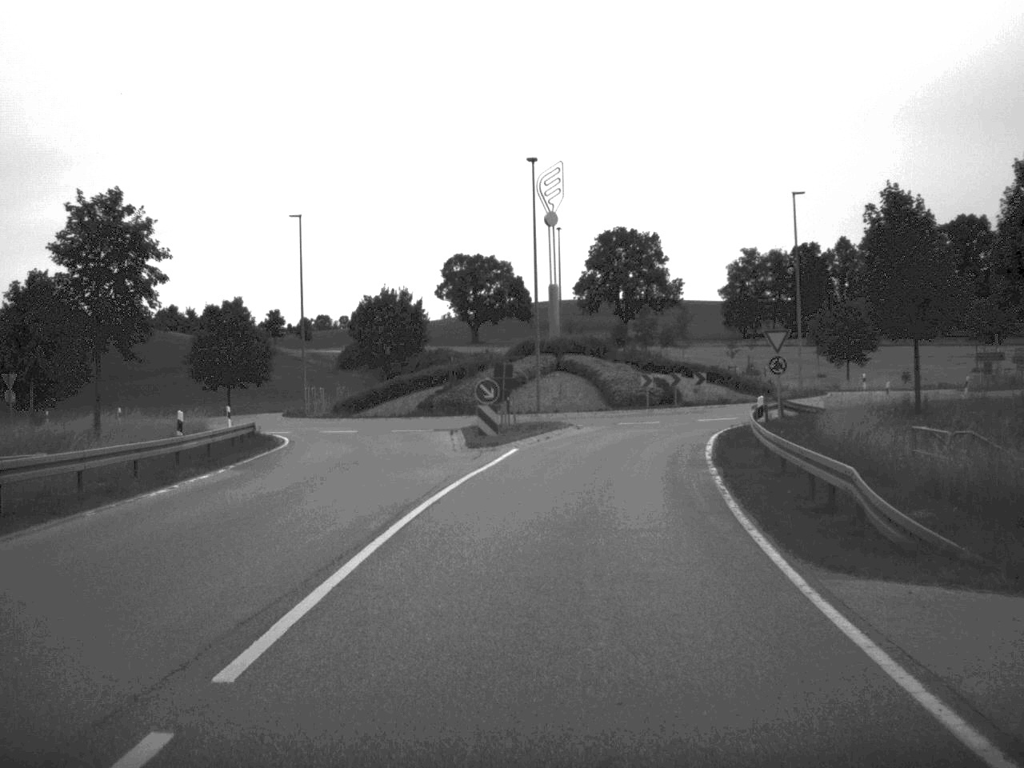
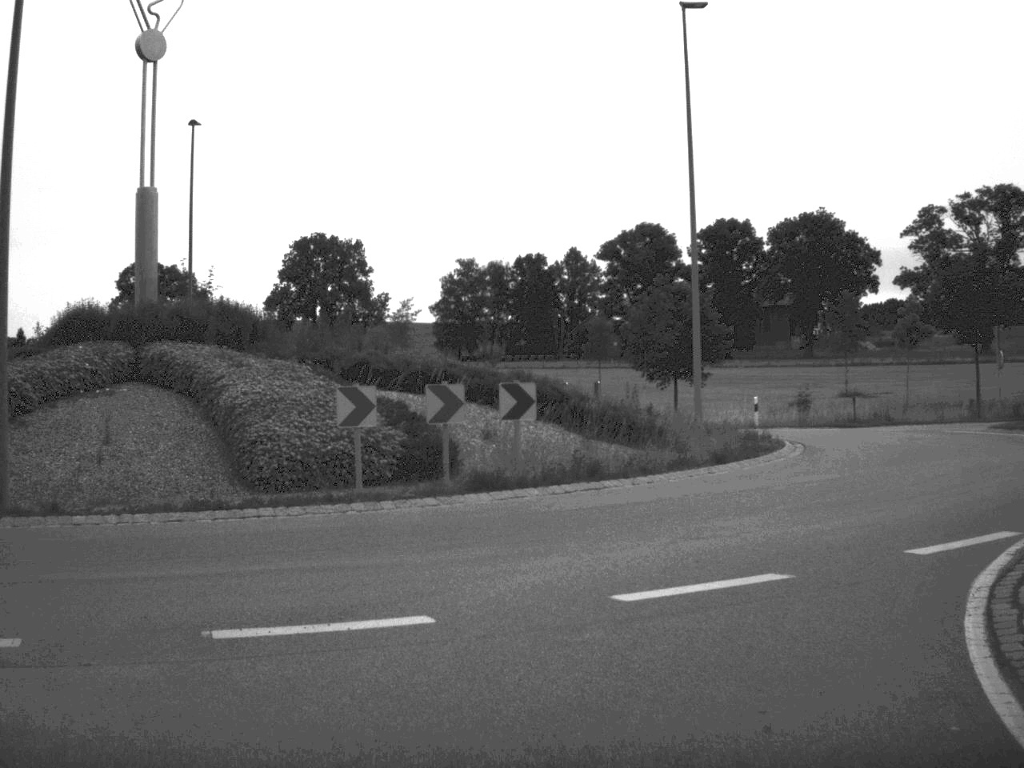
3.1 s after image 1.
(+2.8, +35.0) m; +13°
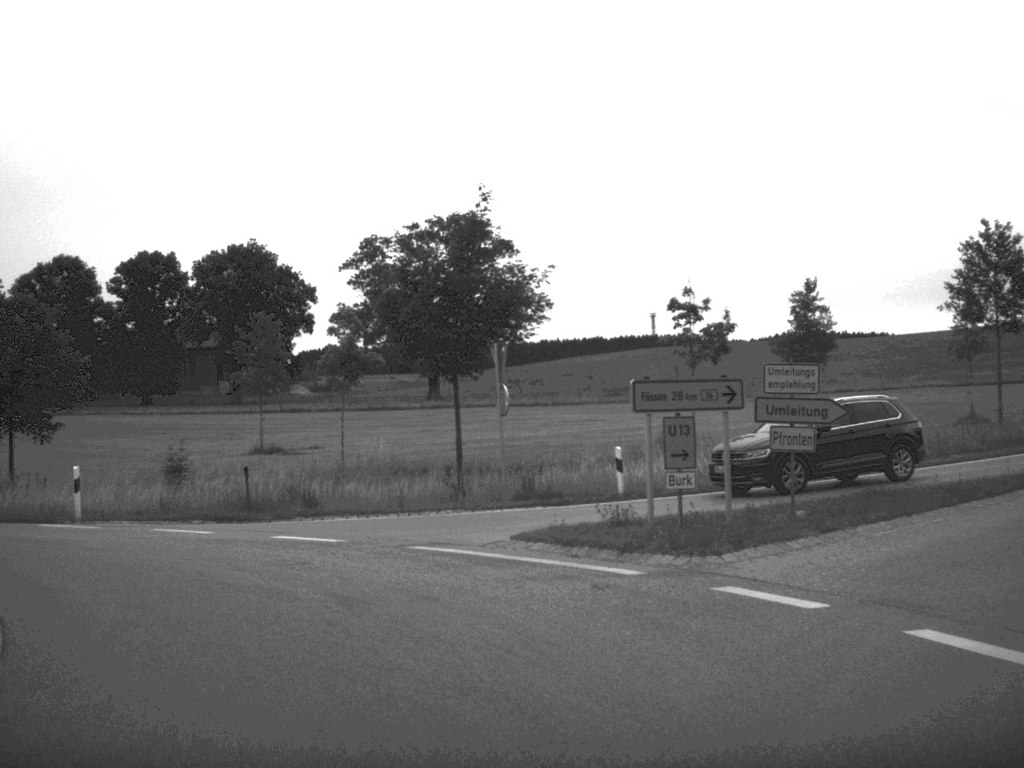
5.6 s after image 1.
(+4.6, +16.9) m; +25°
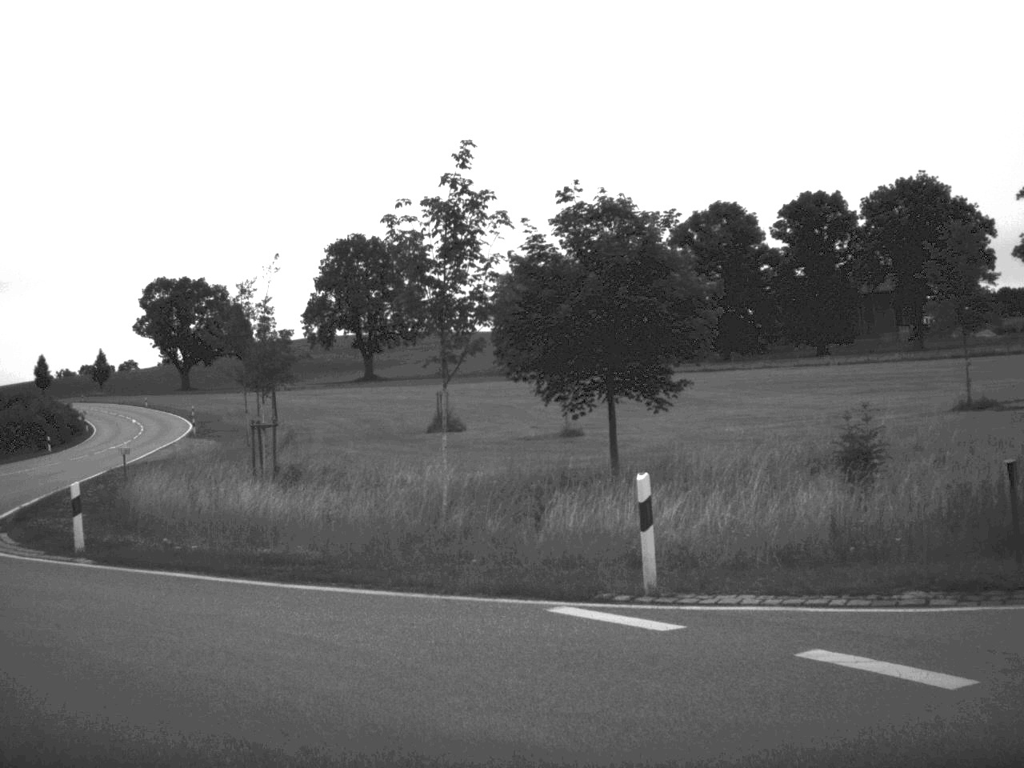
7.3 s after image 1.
(-2.8, +12.3) m; -31°
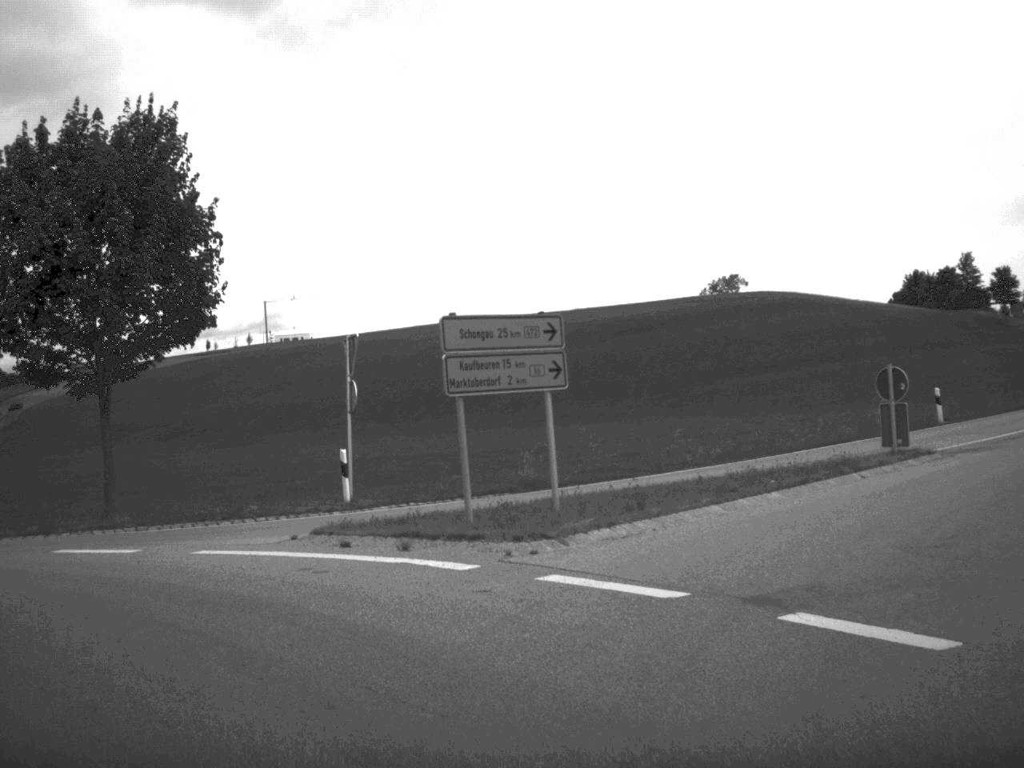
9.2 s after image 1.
(-5.3, +11.7) m; -49°
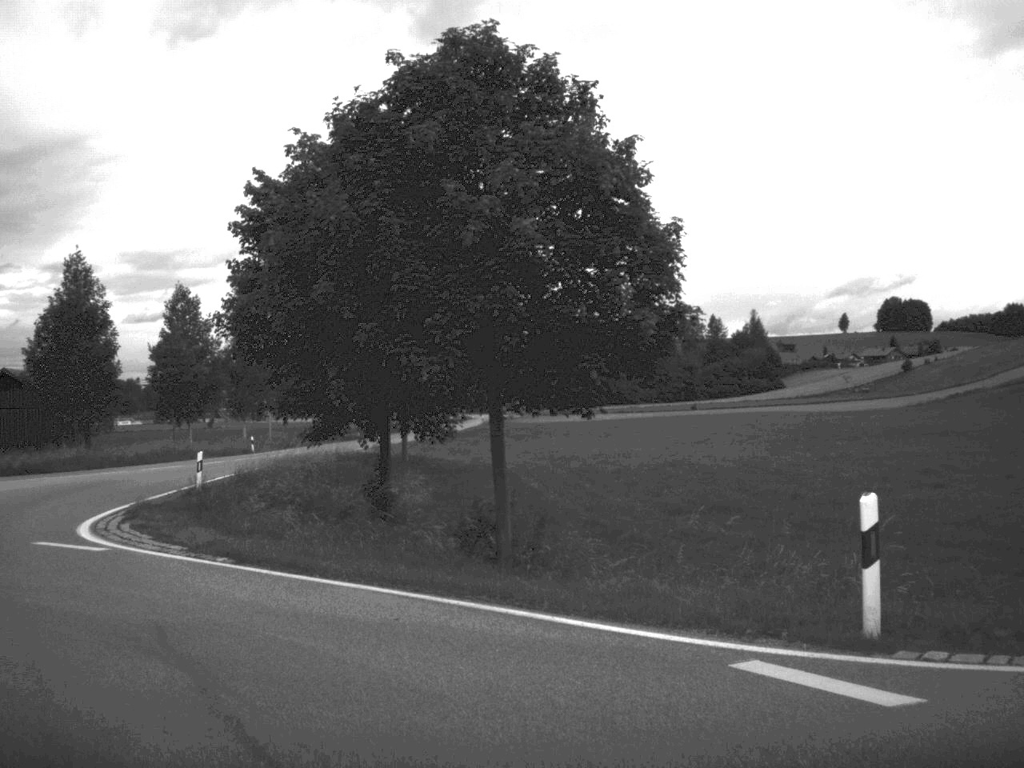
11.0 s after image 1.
(-5.4, +11.8) m; -48°
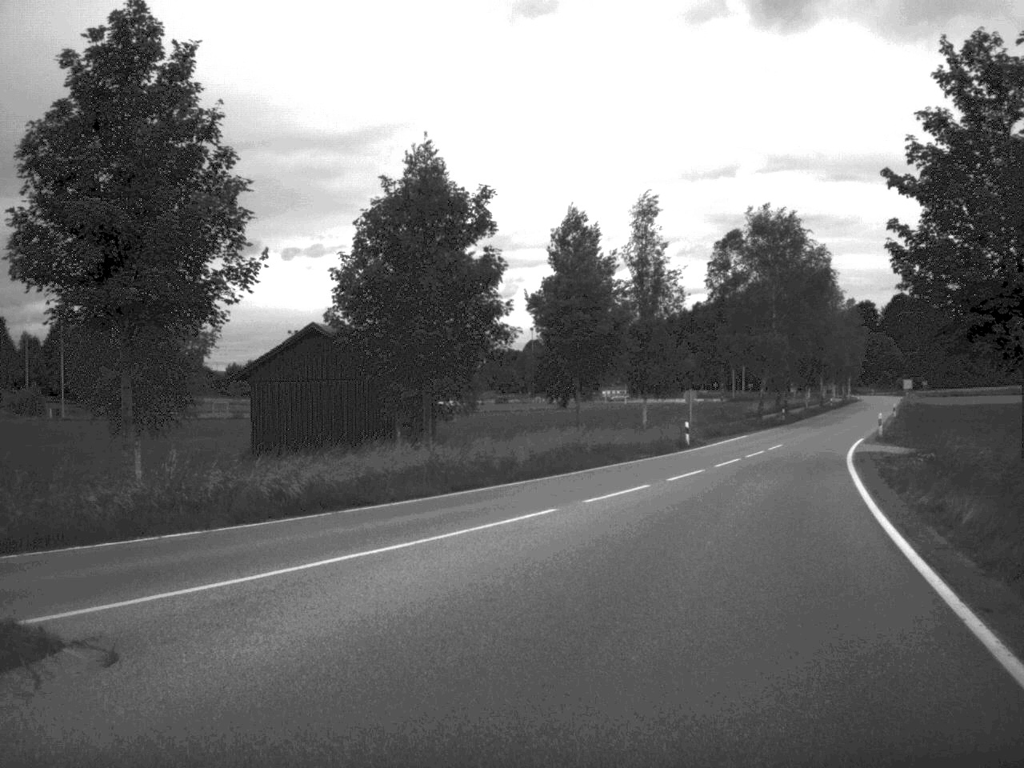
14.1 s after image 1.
(-8.8, +24.3) m; -14°
